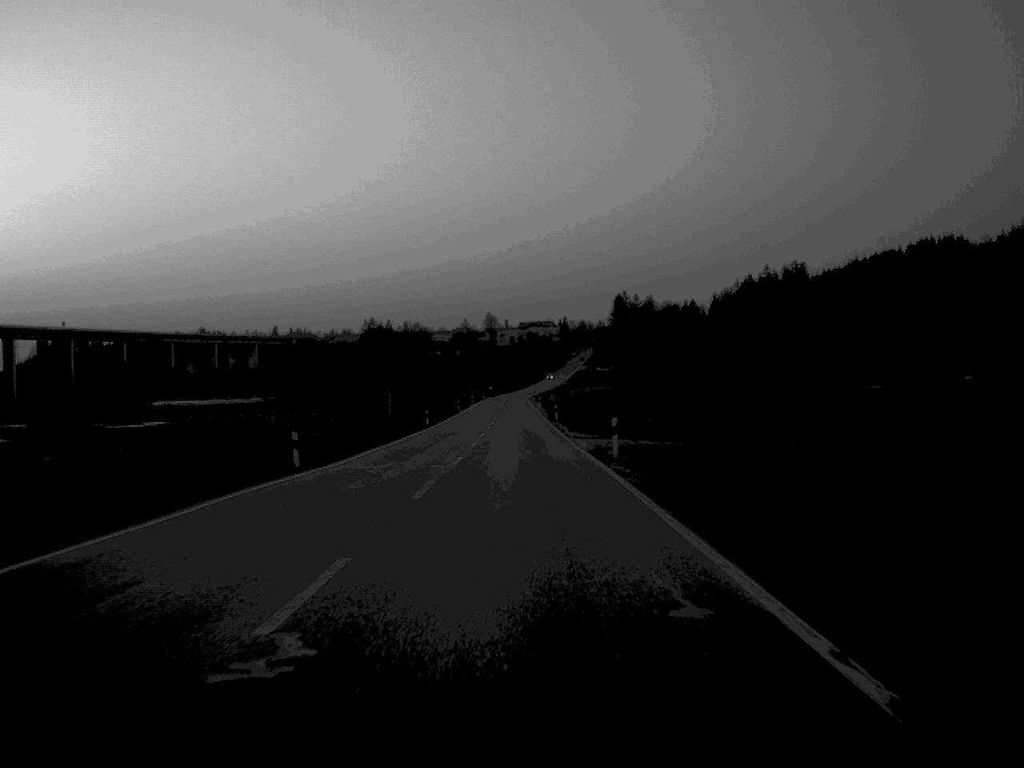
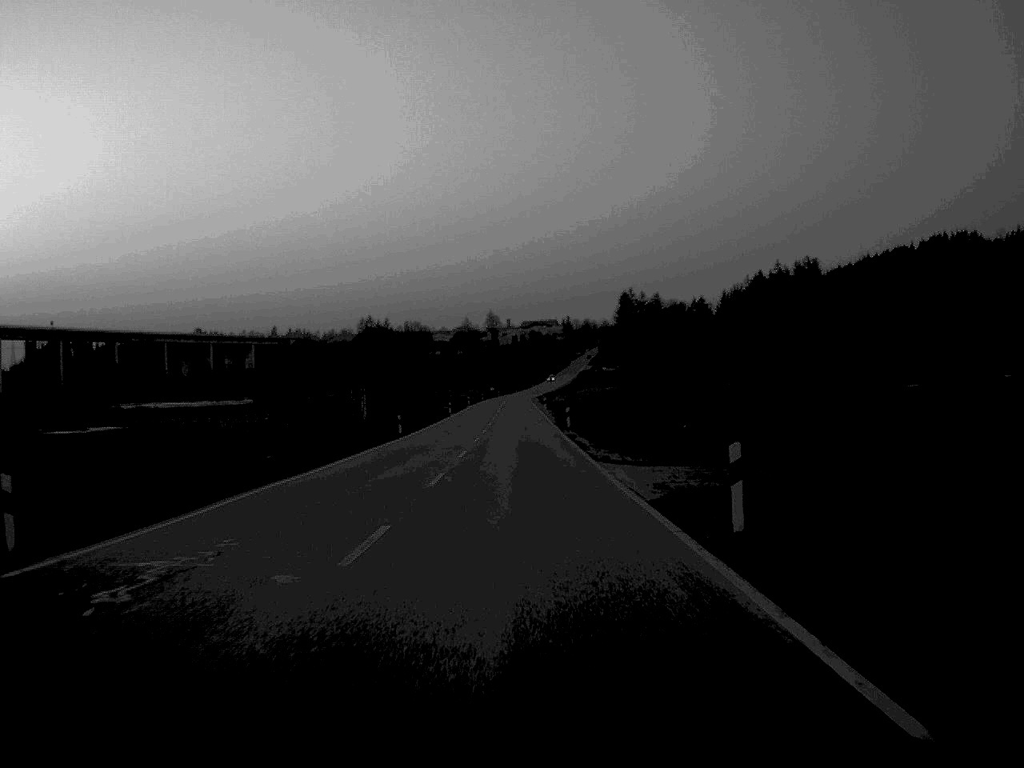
(0.0, +19.6) m; 0°
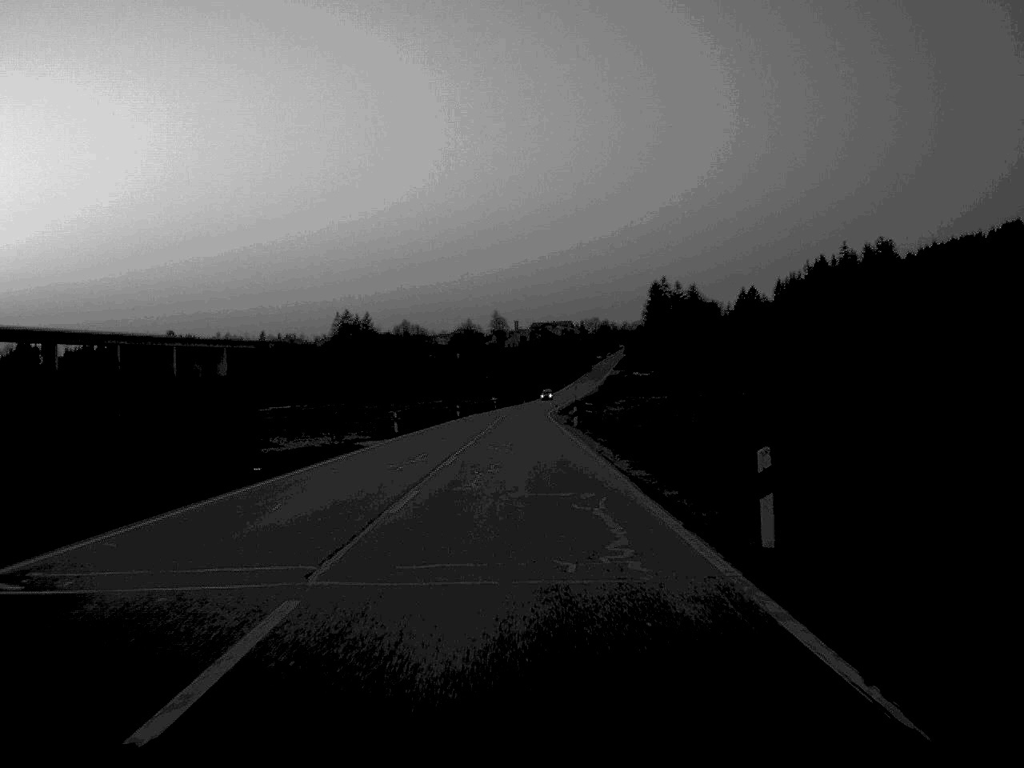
(-0.5, +101.4) m; 0°
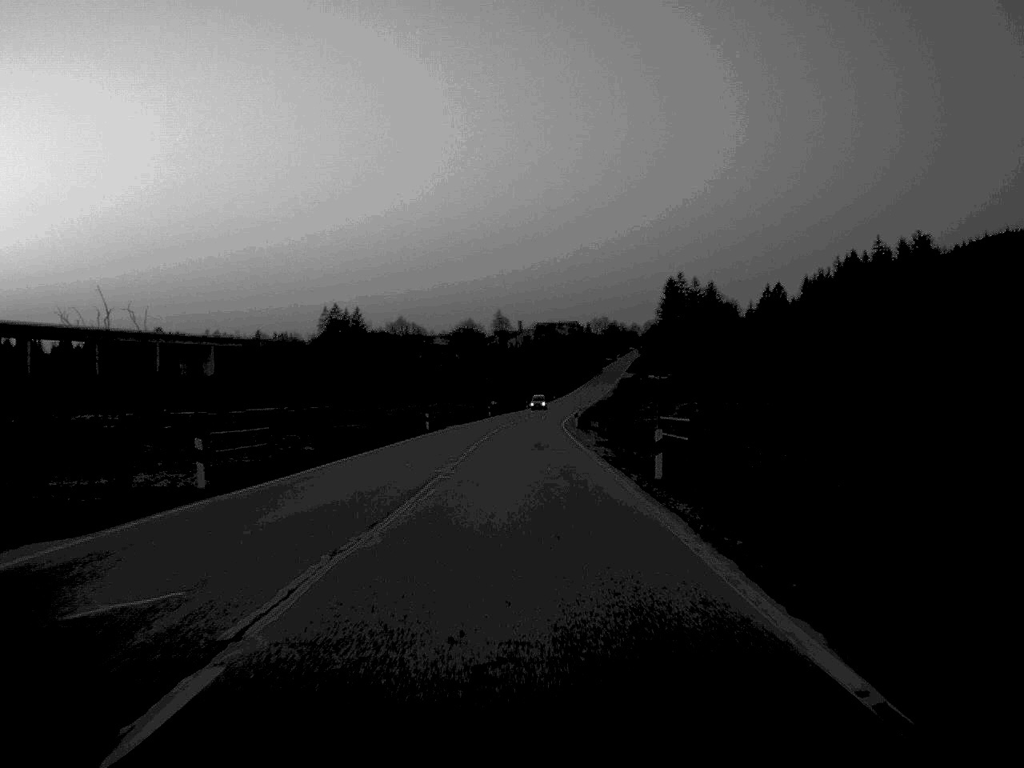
(0.0, +38.0) m; 0°
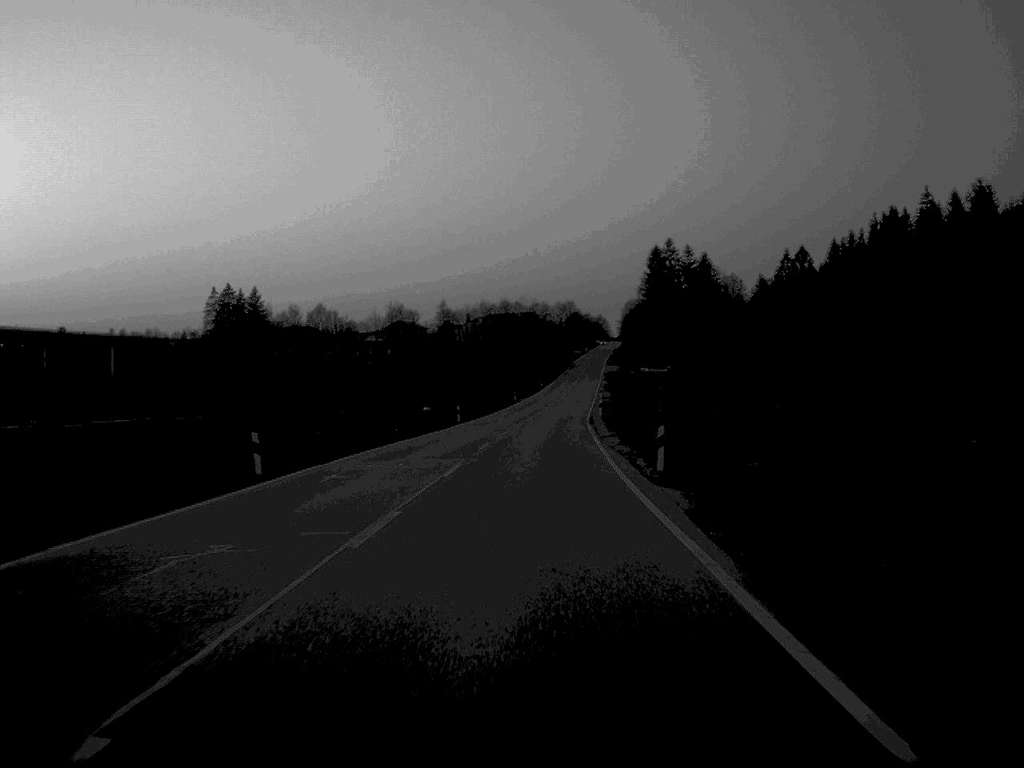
(+1.4, +96.3) m; +2°
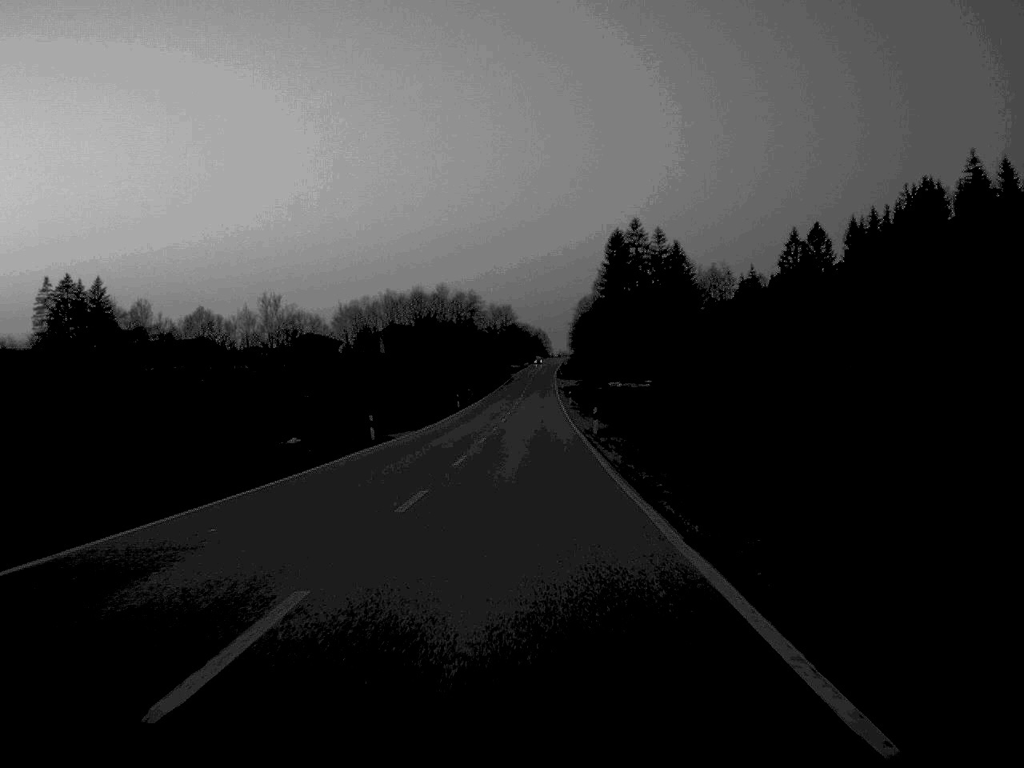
(+2.3, +78.2) m; +3°
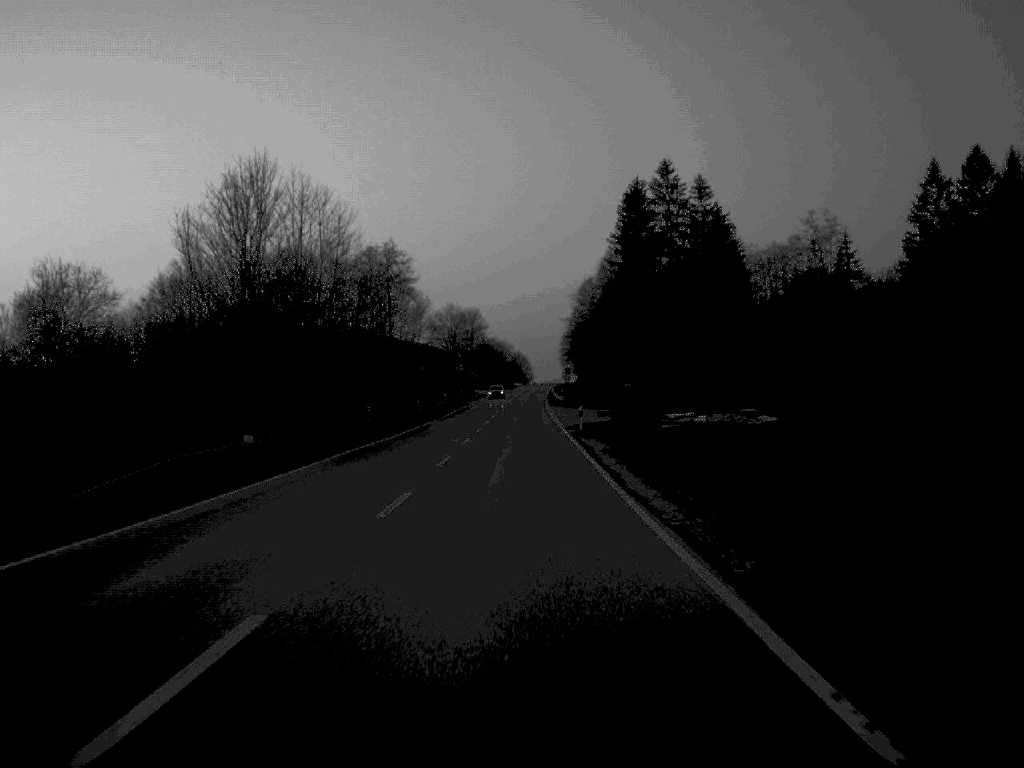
(+1.1, +95.5) m; +1°
